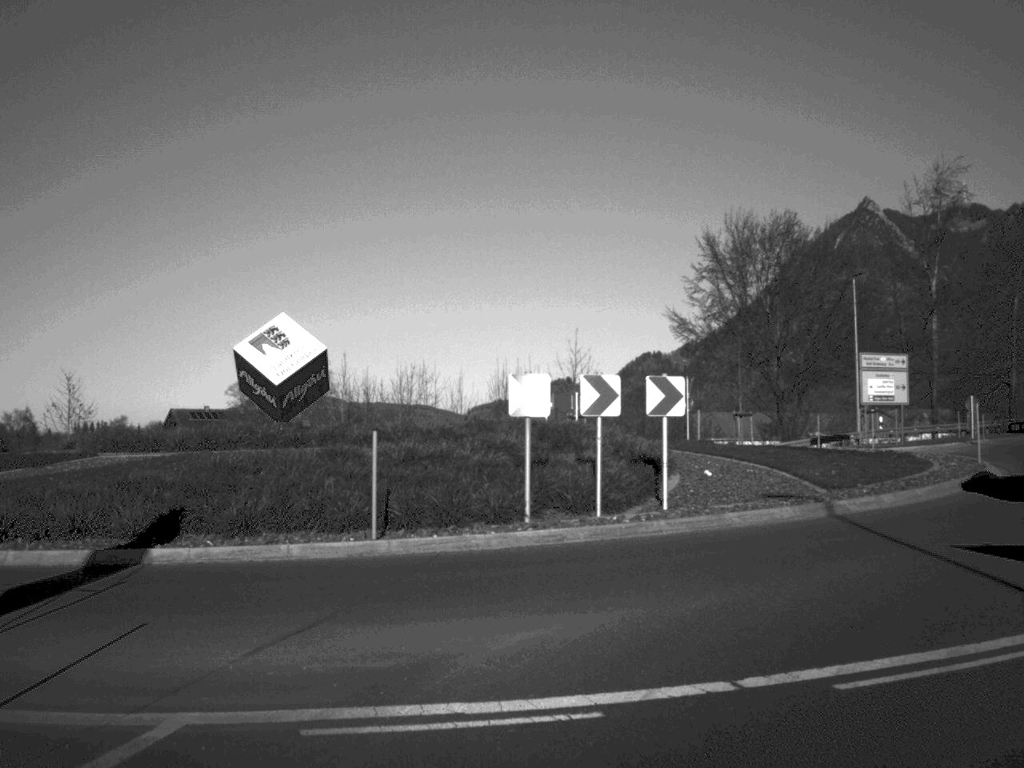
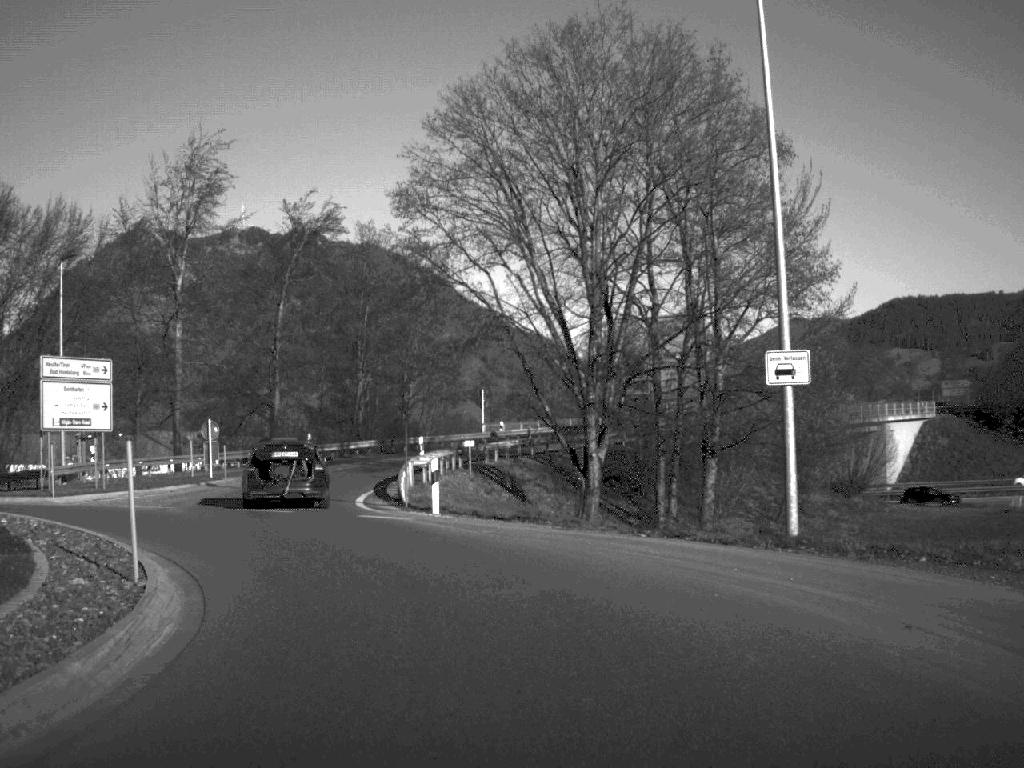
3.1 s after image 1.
(+5.1, +13.8) m; +32°
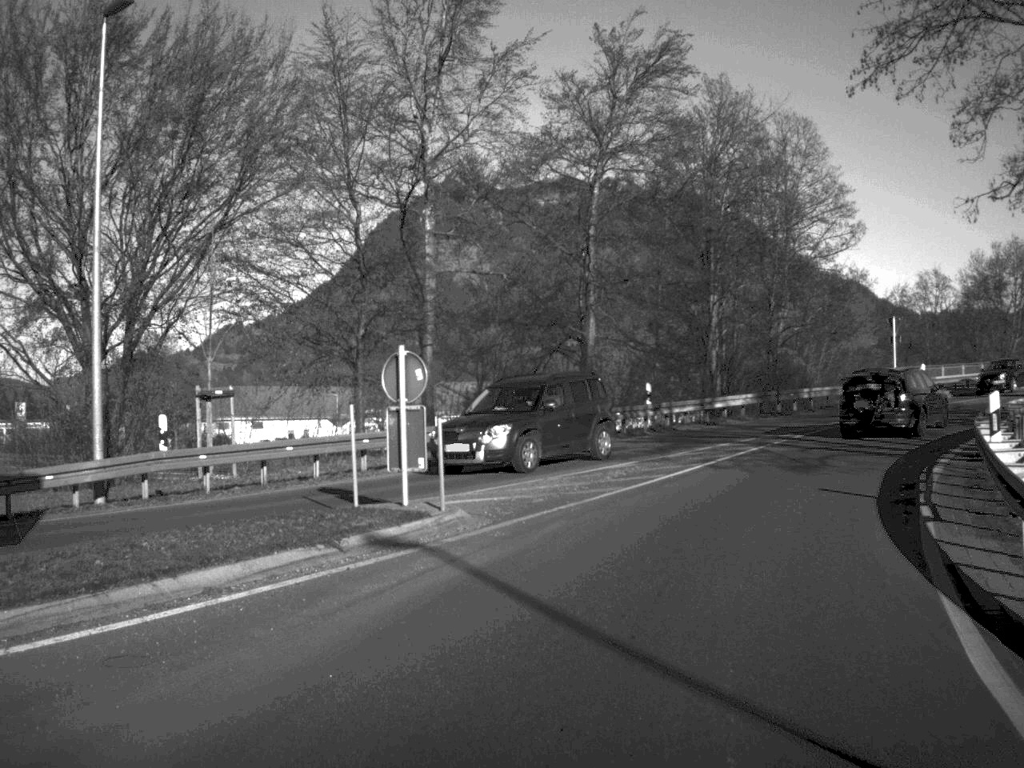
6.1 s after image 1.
(-4.6, +25.4) m; -14°
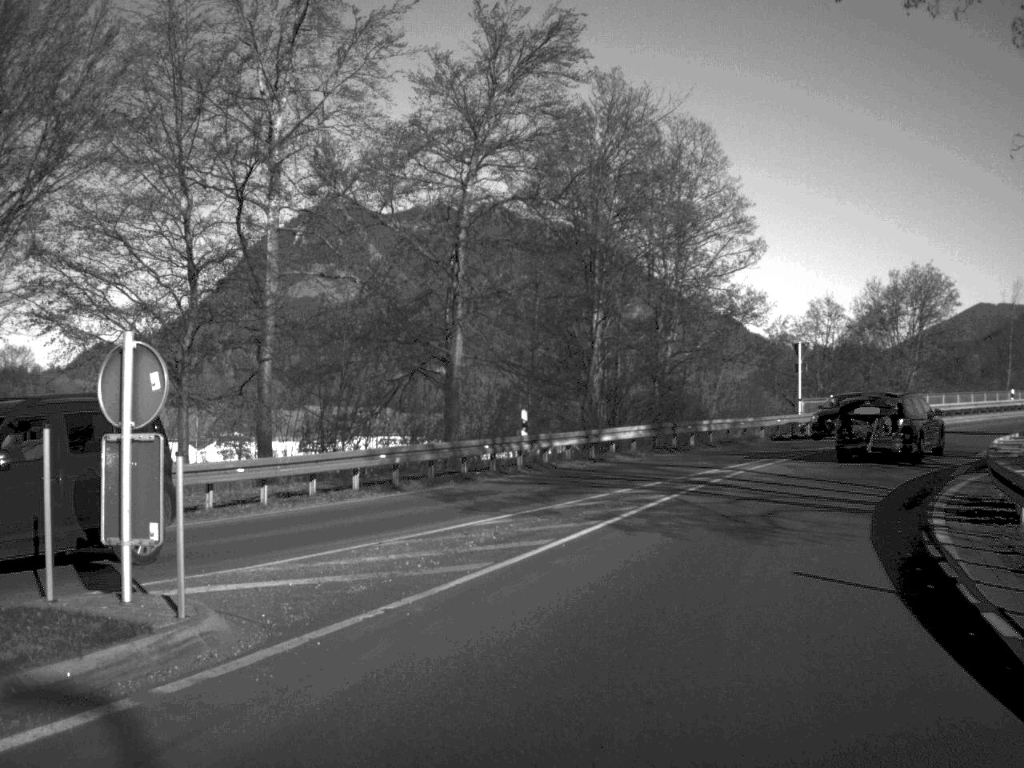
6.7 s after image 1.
(+0.3, +6.1) m; +6°
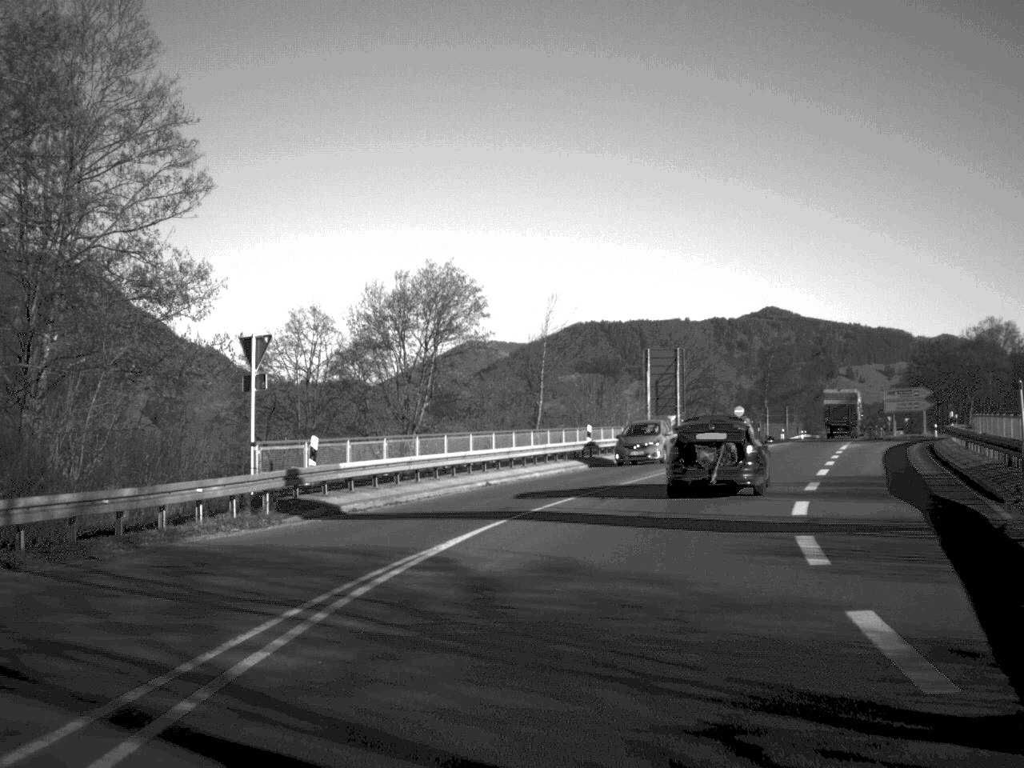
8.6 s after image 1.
(+5.0, +22.5) m; +23°
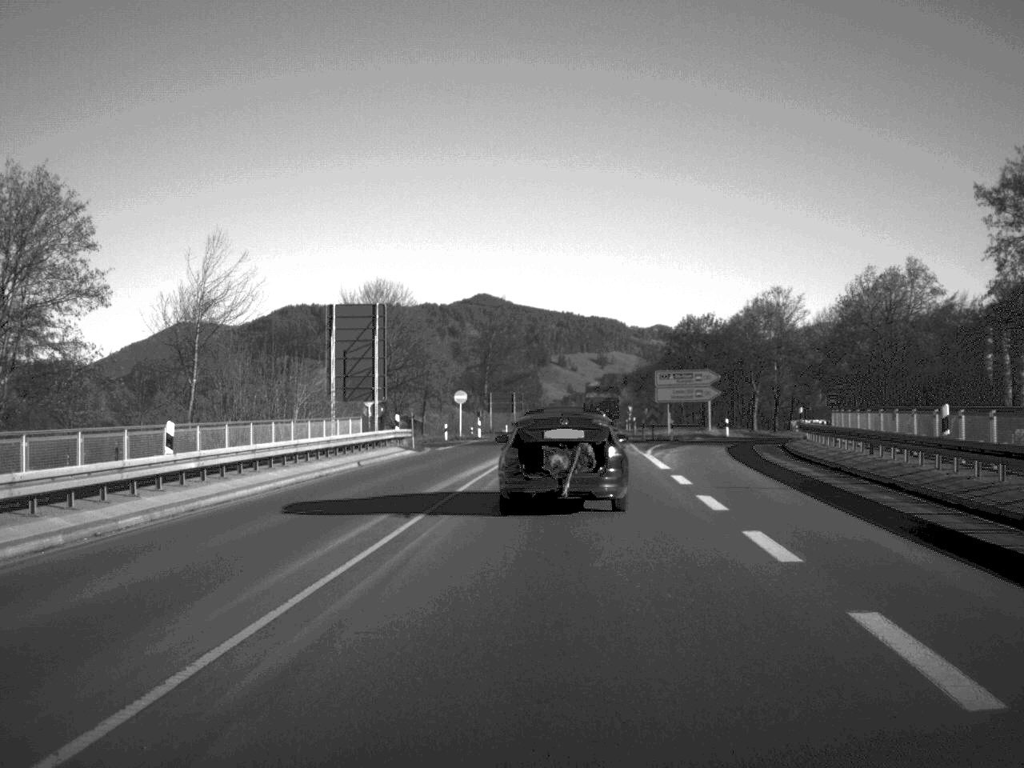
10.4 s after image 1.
(+3.1, +24.7) m; +13°
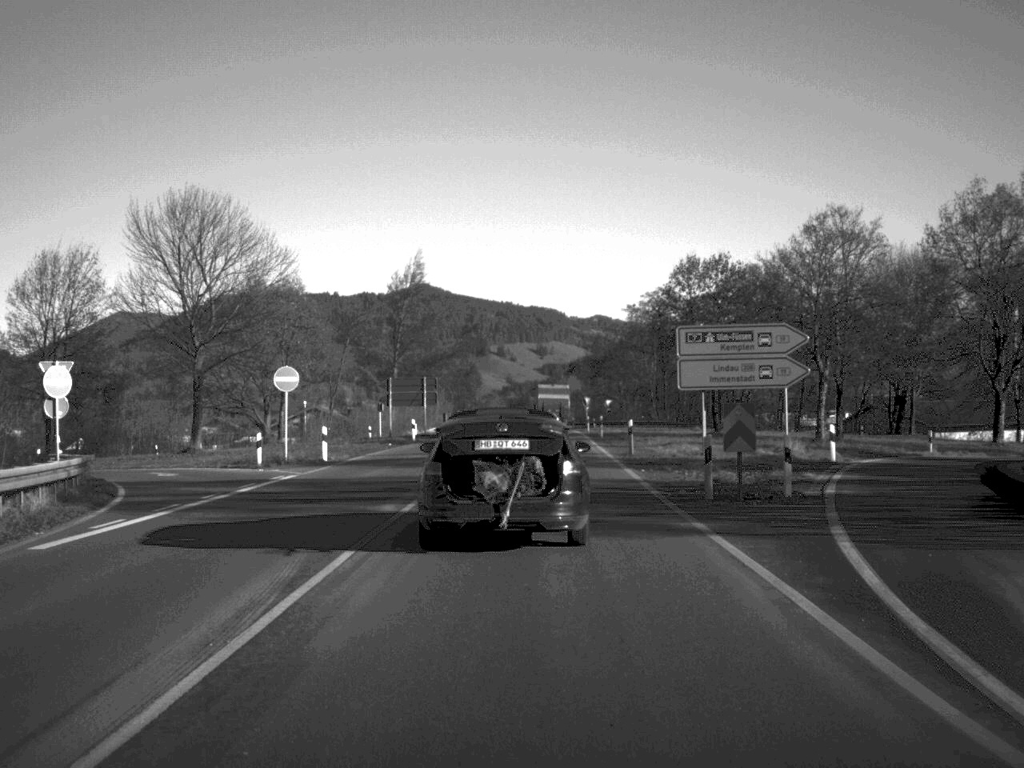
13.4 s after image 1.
(+1.3, +38.2) m; +3°
